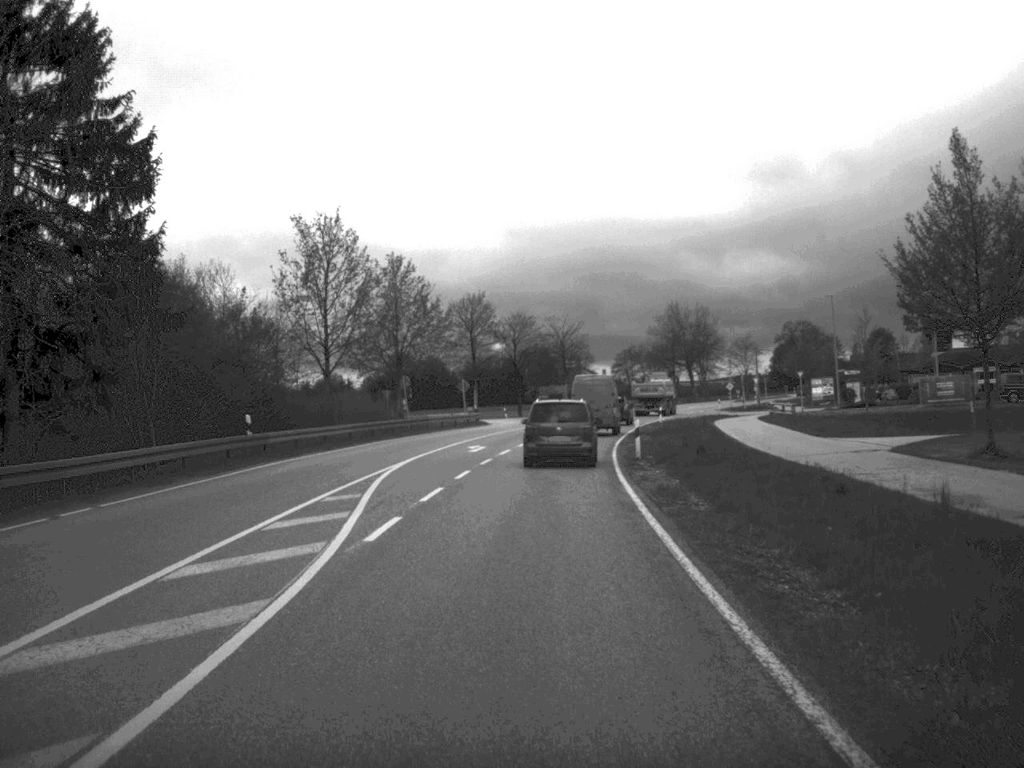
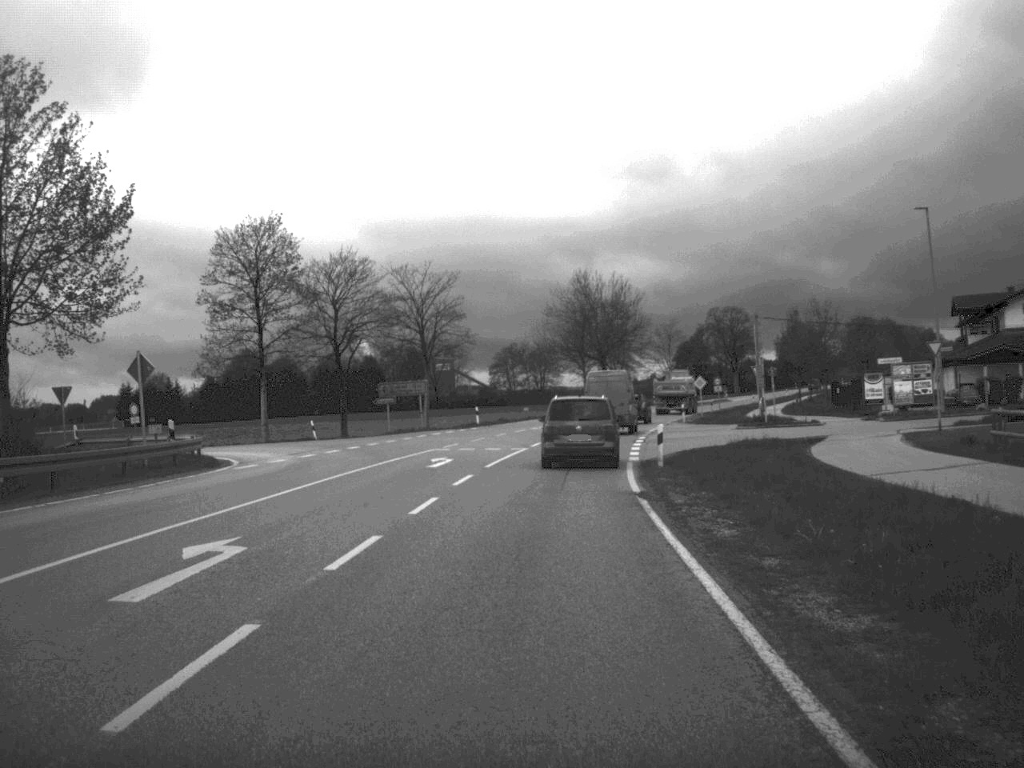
(+2.1, +49.3) m; +6°
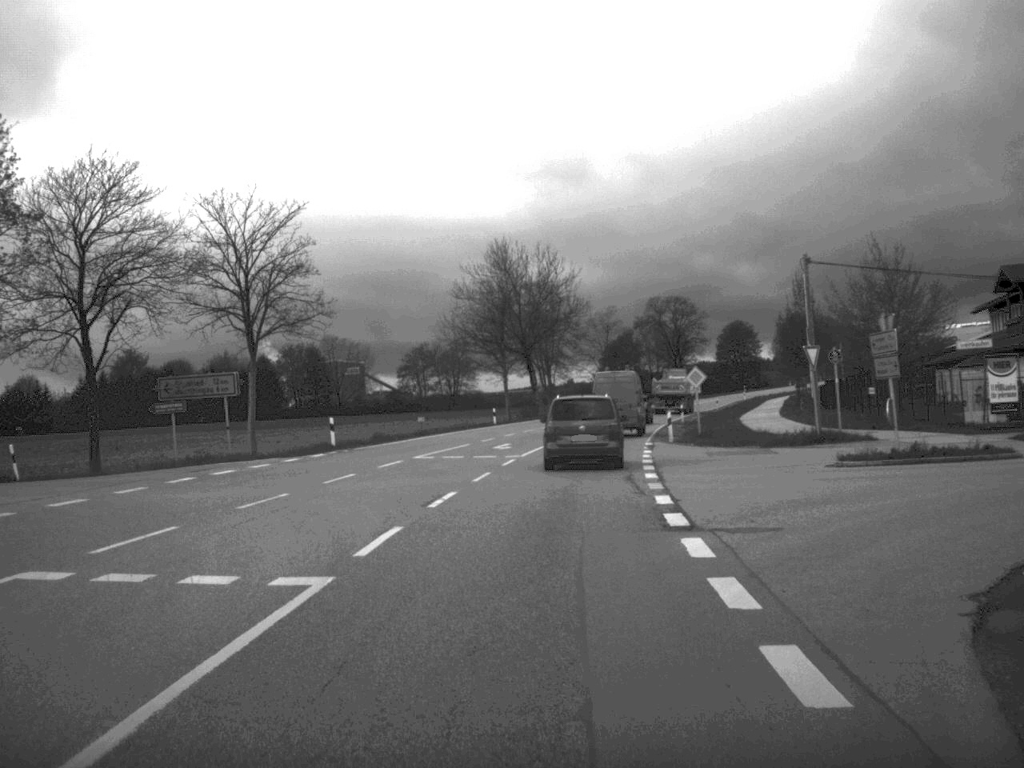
(+0.9, +28.3) m; +4°
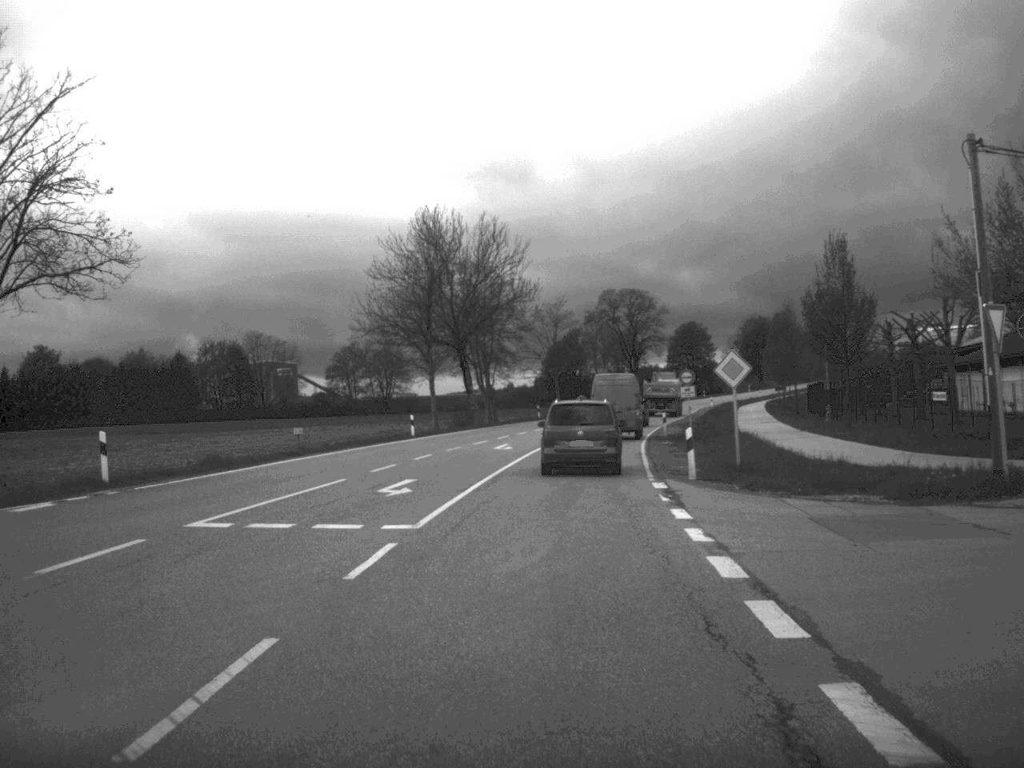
(+0.4, +18.9) m; +3°
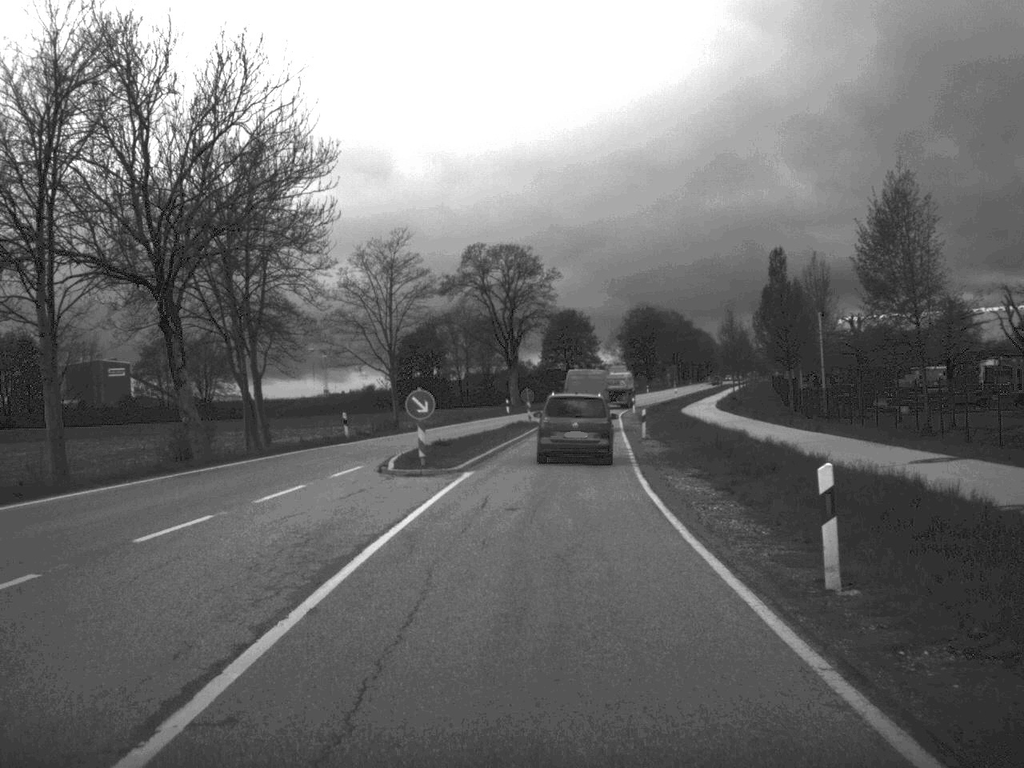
(+2.1, +44.5) m; +6°
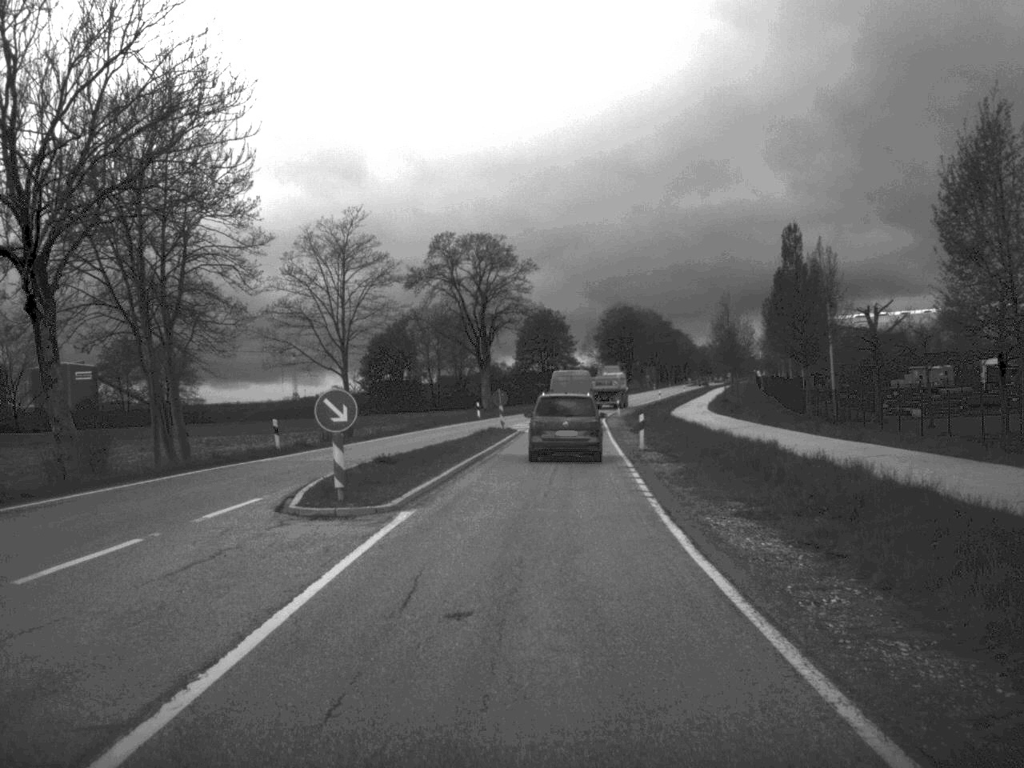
(+0.1, +8.5) m; +1°
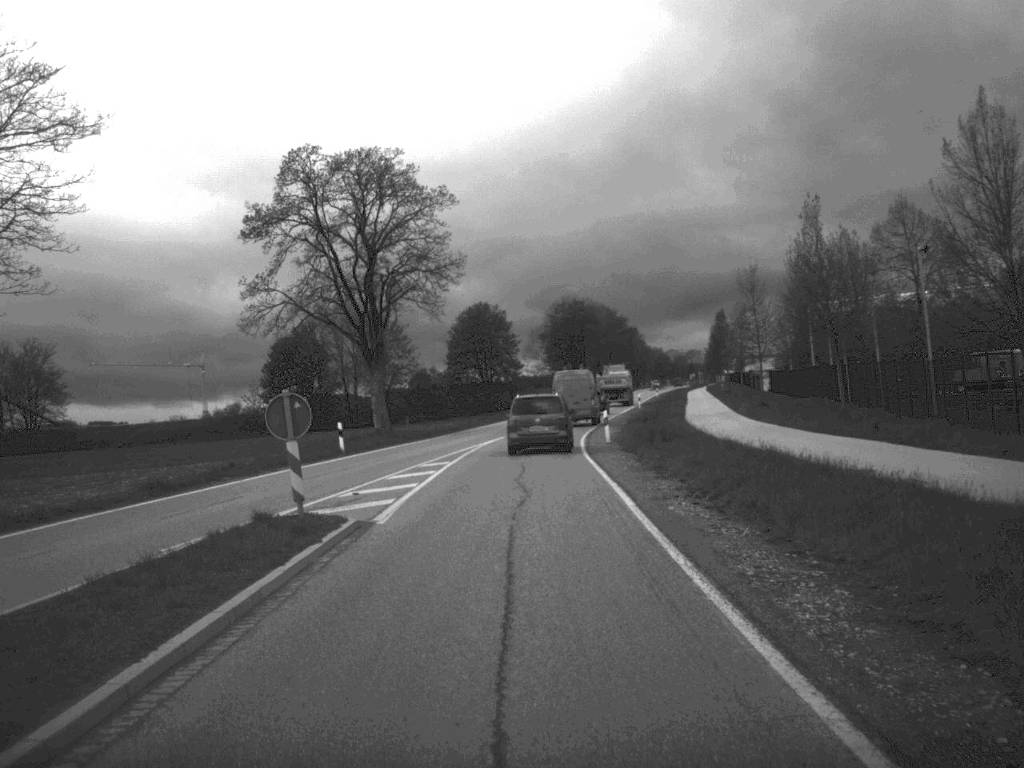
(+1.0, +36.5) m; +2°
